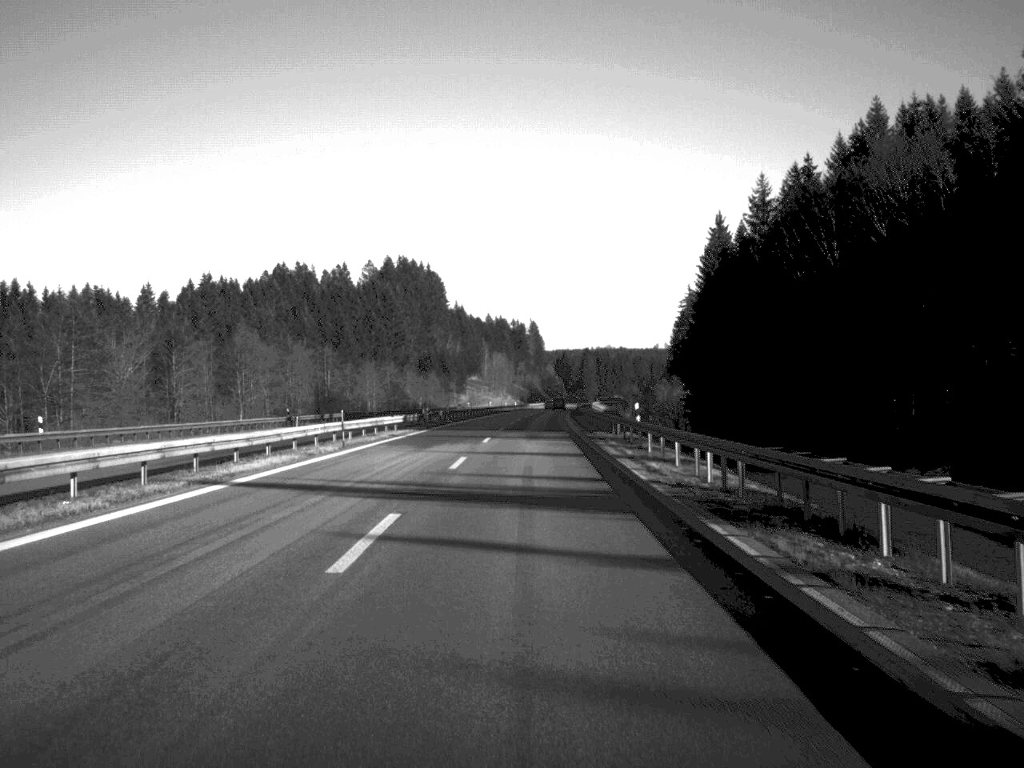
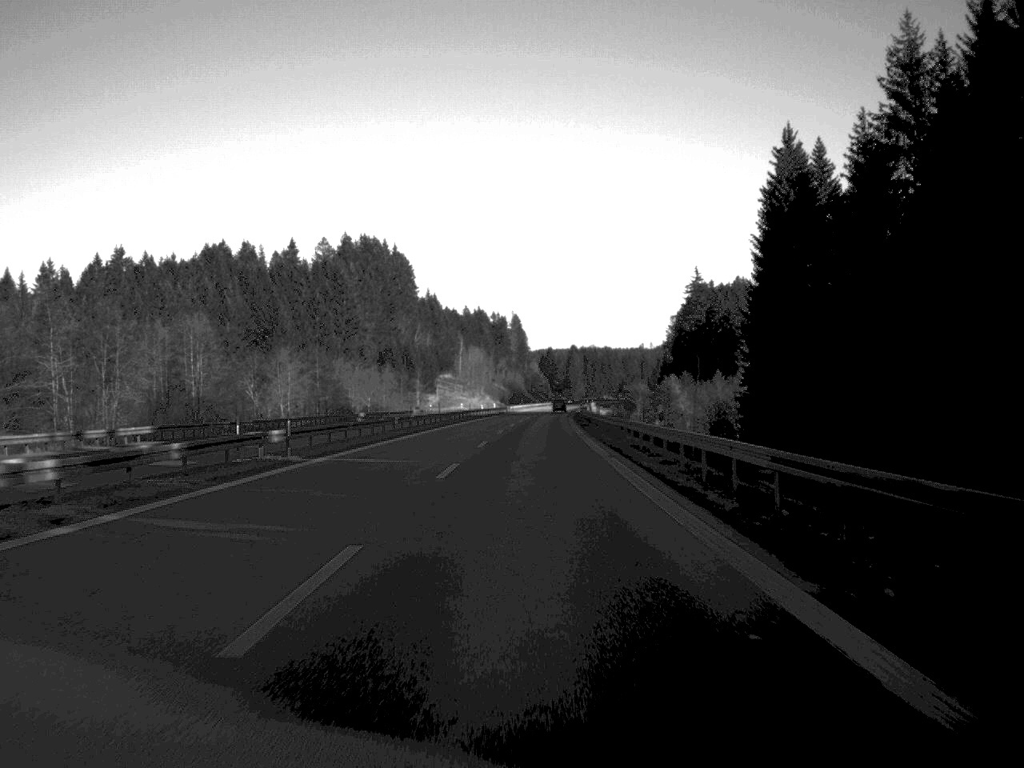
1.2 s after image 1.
(+0.4, +56.7) m; +1°
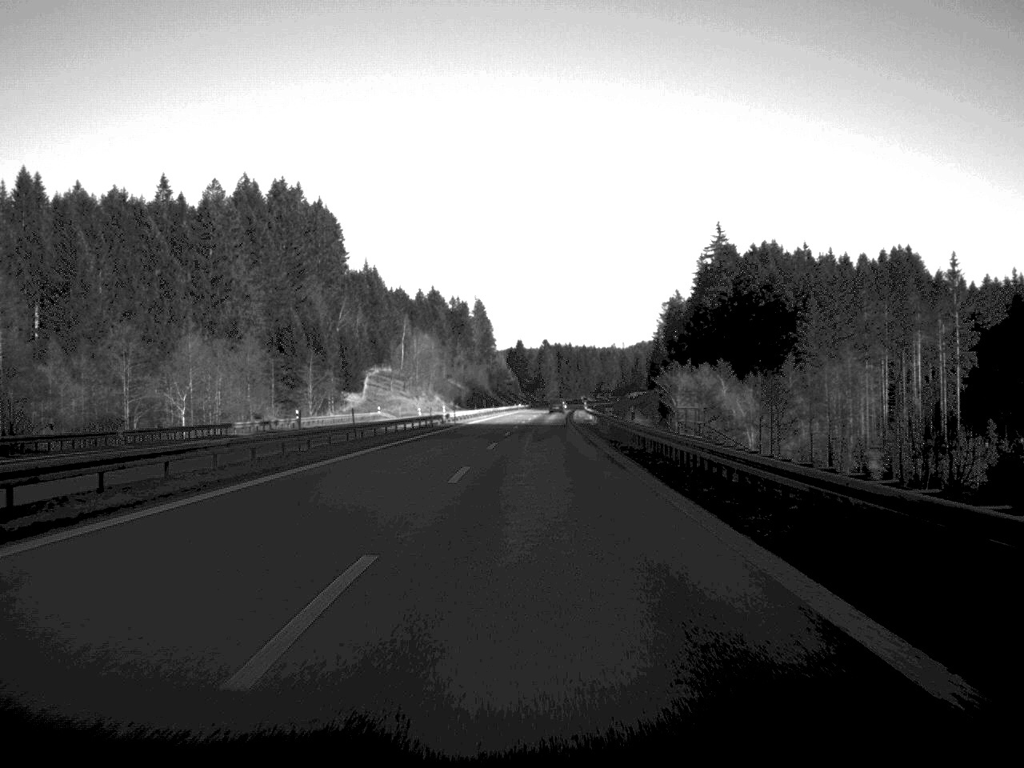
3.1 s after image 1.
(+1.0, +89.4) m; +1°
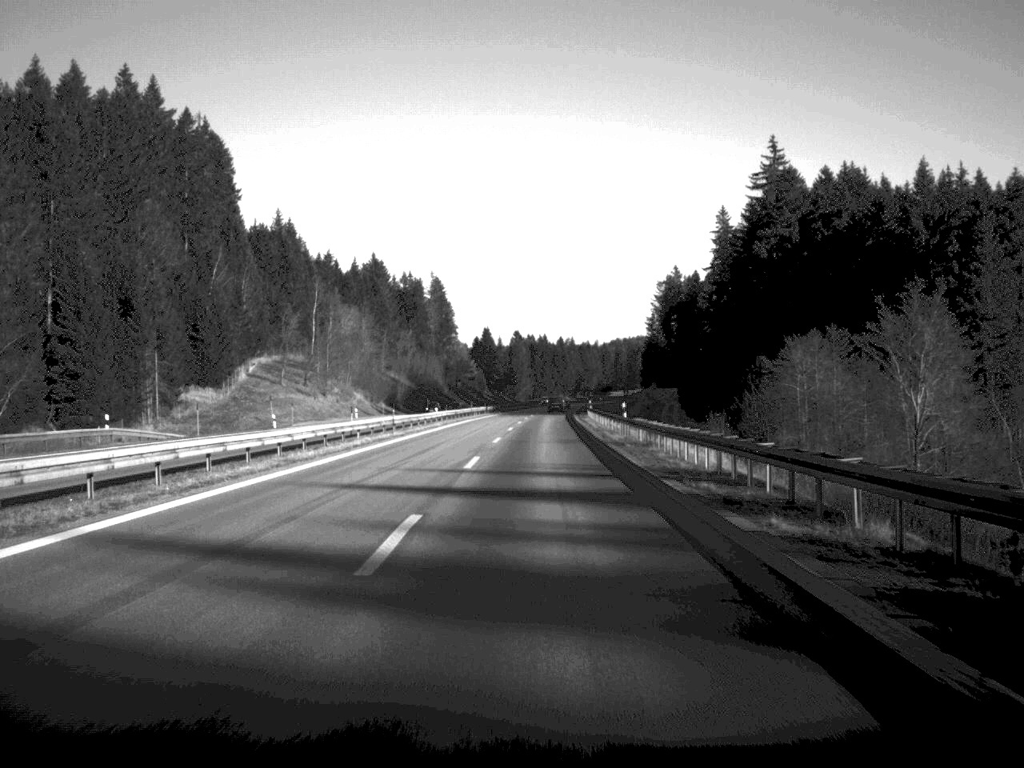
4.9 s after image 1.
(+1.0, +84.0) m; +1°
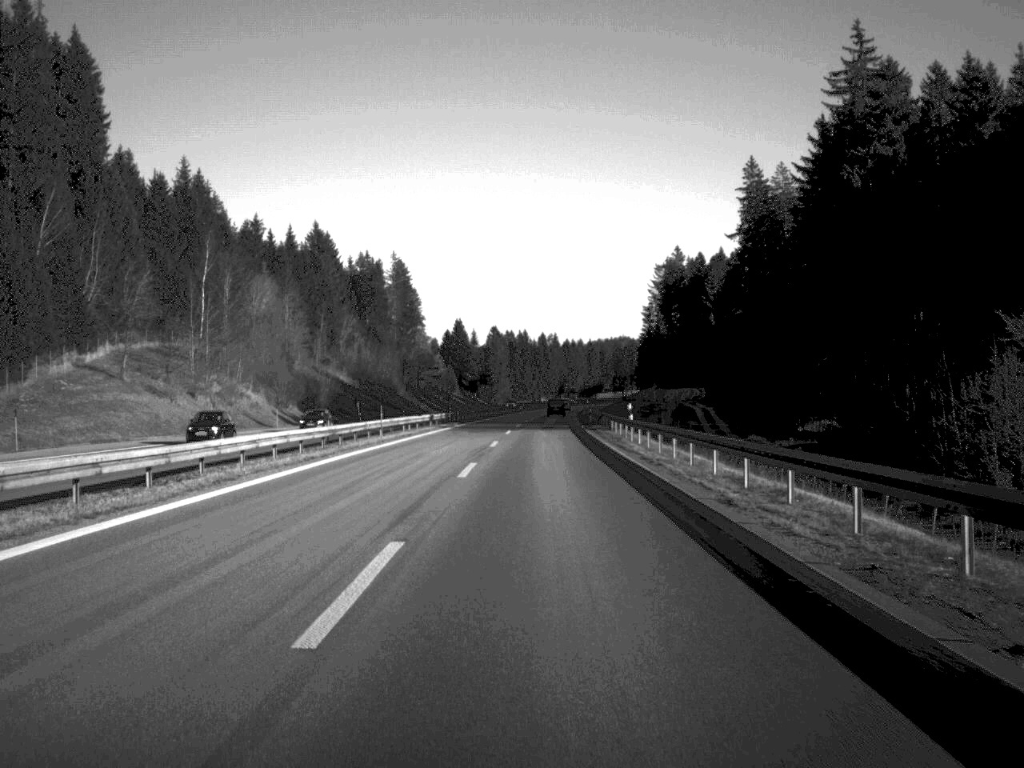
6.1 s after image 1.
(+0.4, +56.4) m; +1°
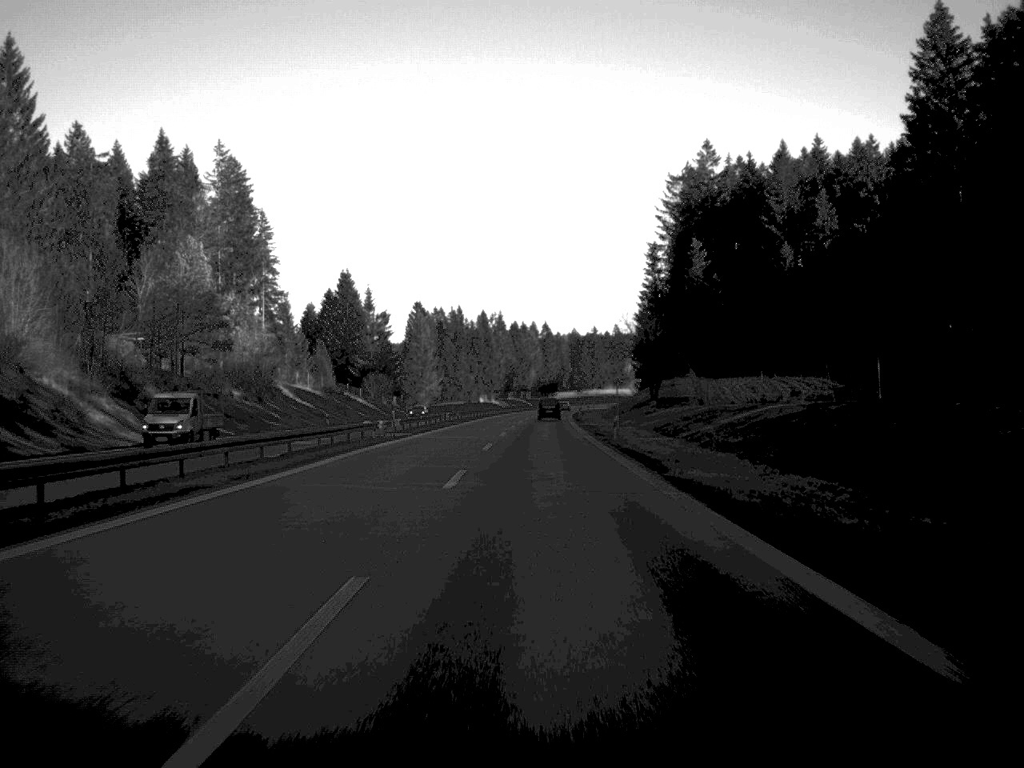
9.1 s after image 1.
(+3.1, +144.1) m; +2°
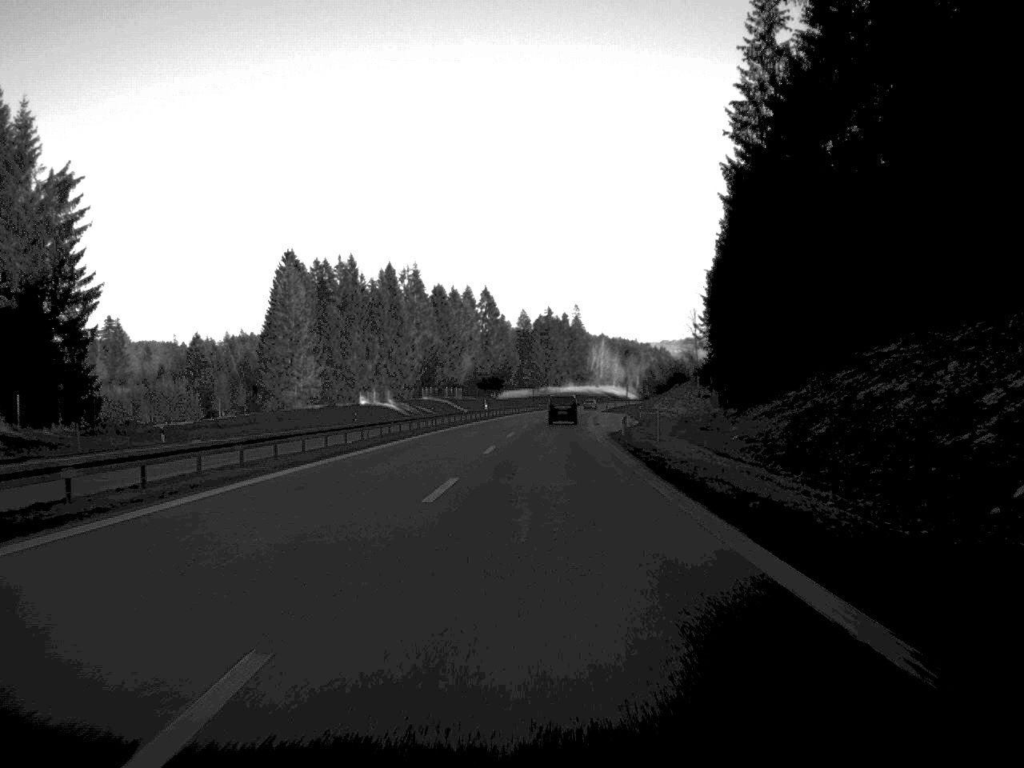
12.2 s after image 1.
(+3.0, +145.1) m; +3°
